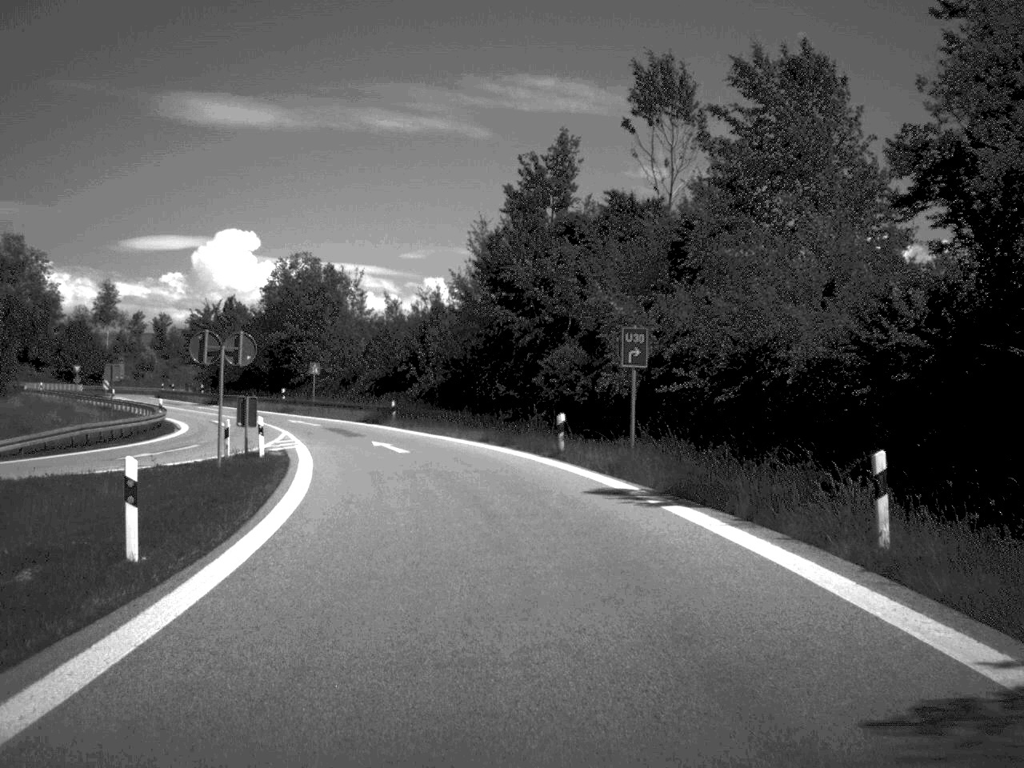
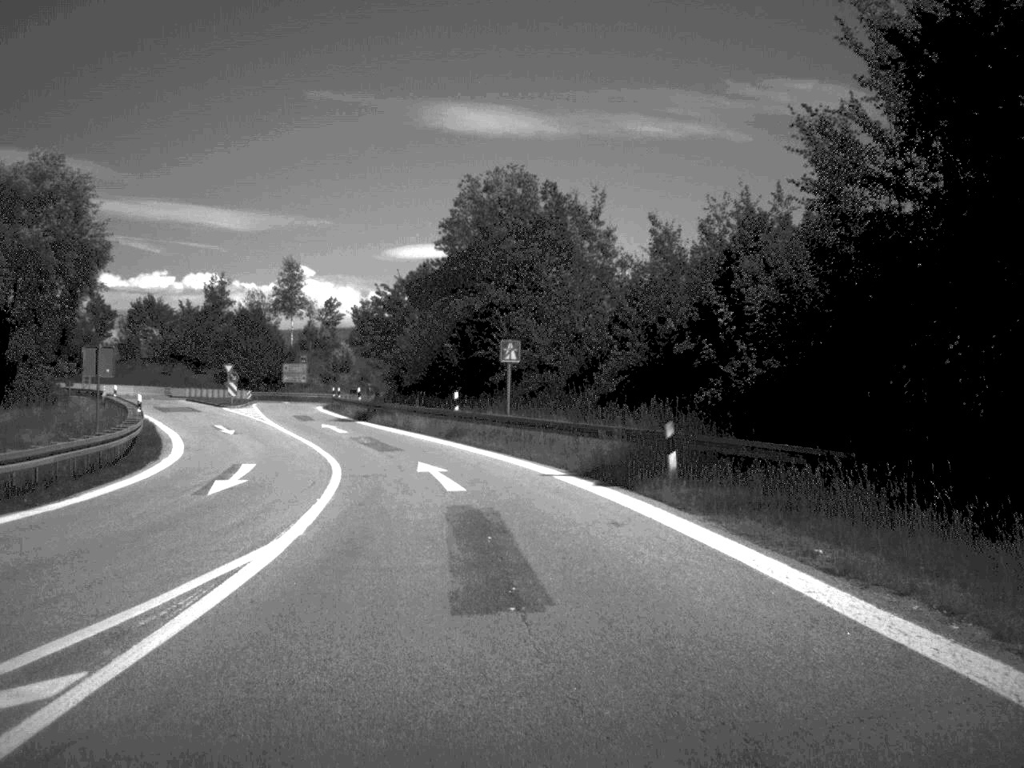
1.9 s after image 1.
(-3.7, +35.4) m; -12°
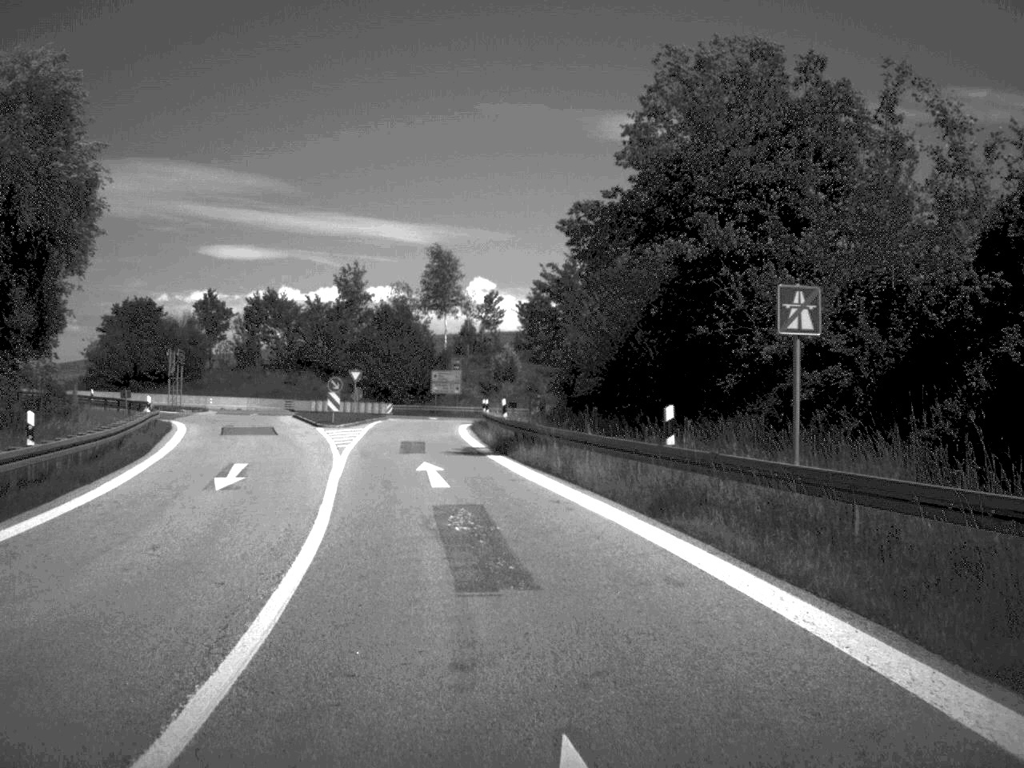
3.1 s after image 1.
(-1.5, +21.0) m; -8°
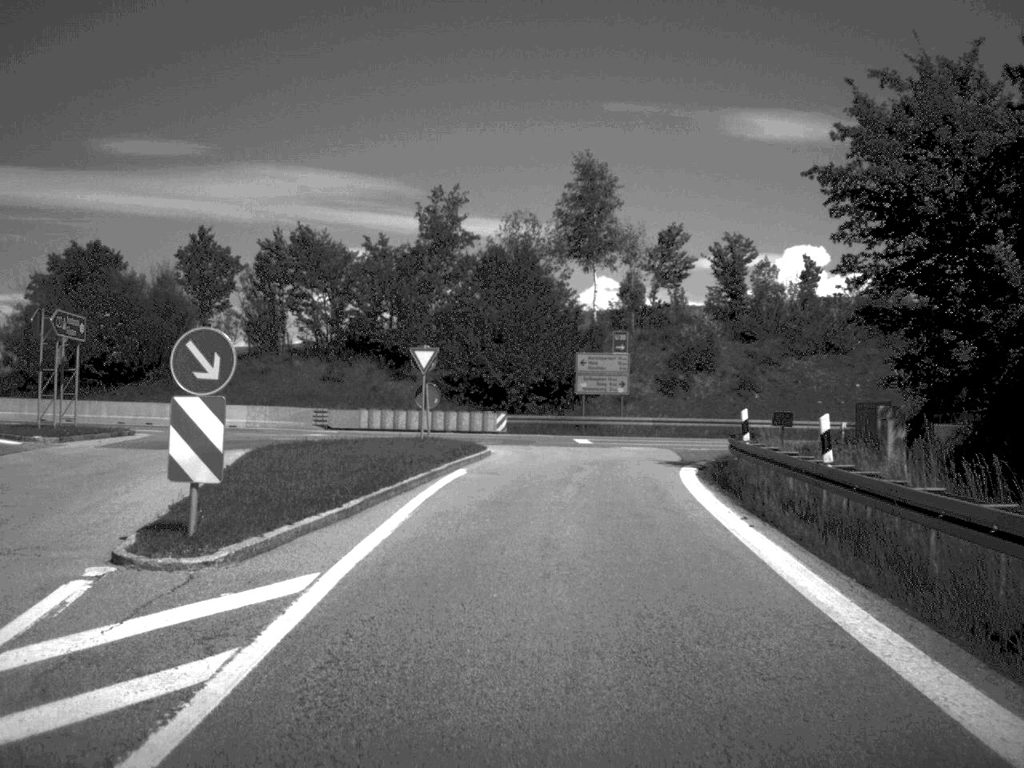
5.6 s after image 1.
(-3.6, +40.1) m; -5°
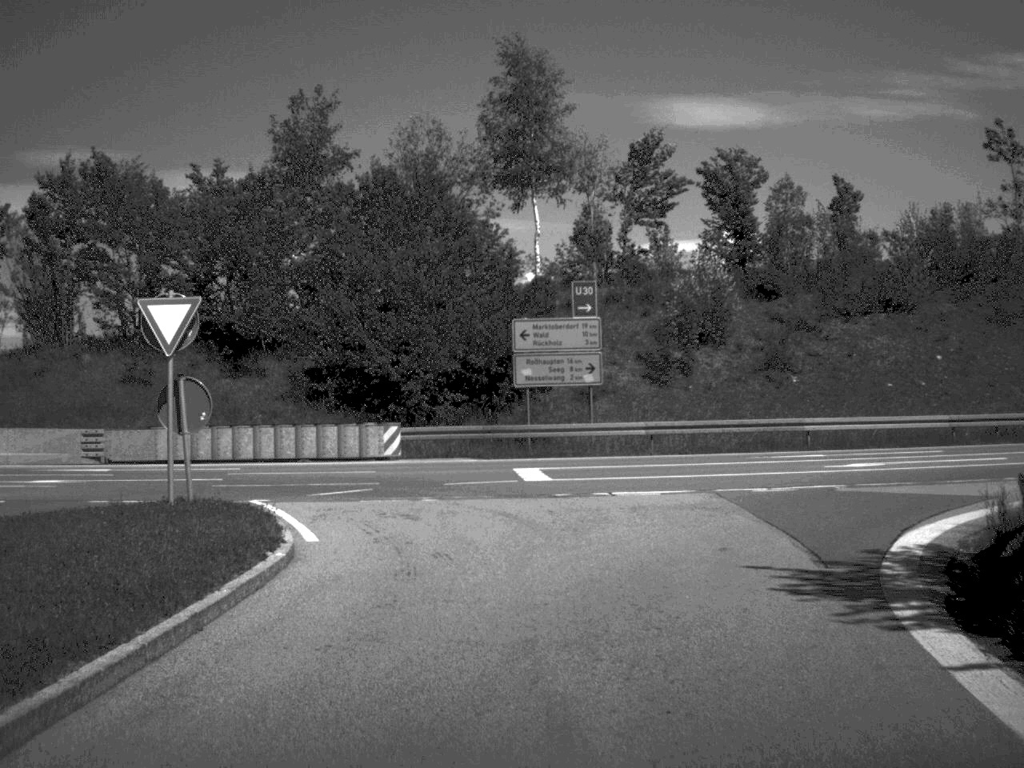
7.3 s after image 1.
(+0.6, +20.5) m; +3°
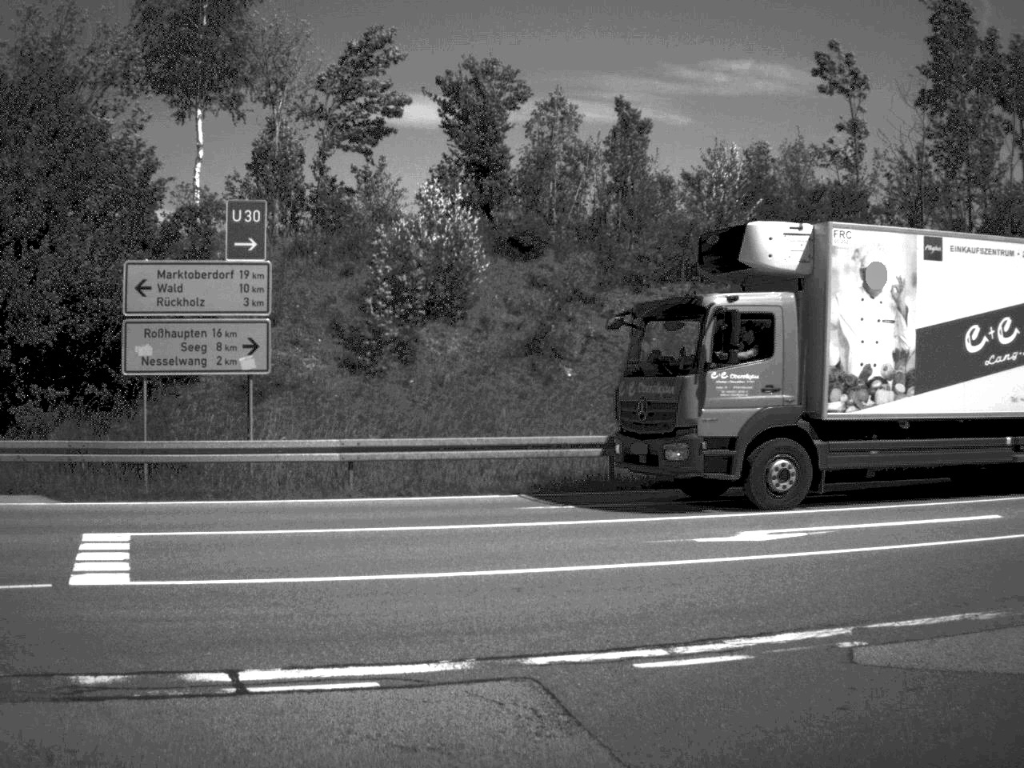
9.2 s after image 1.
(+0.9, +12.6) m; +14°
